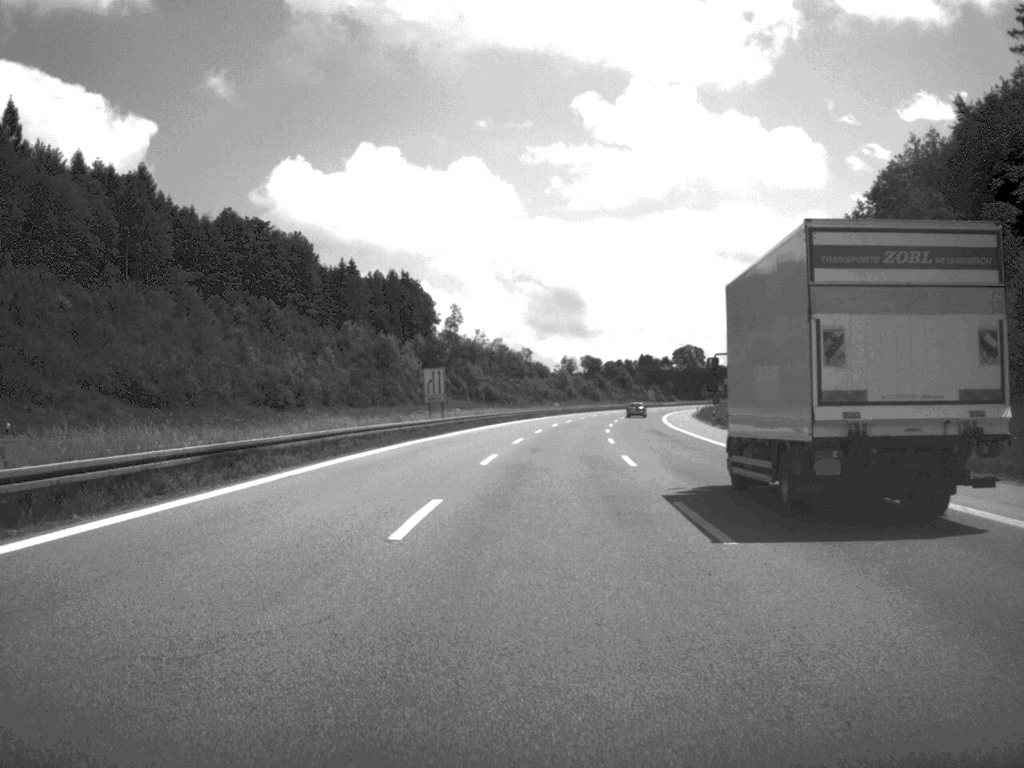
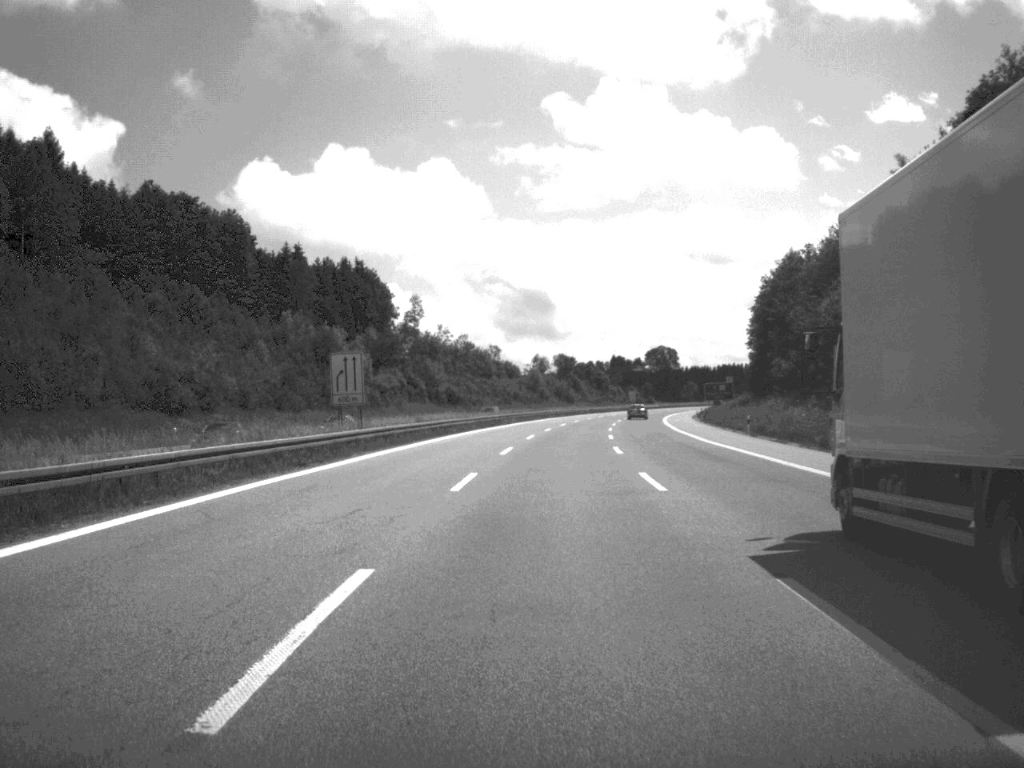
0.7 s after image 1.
(+0.3, +25.8) m; +1°
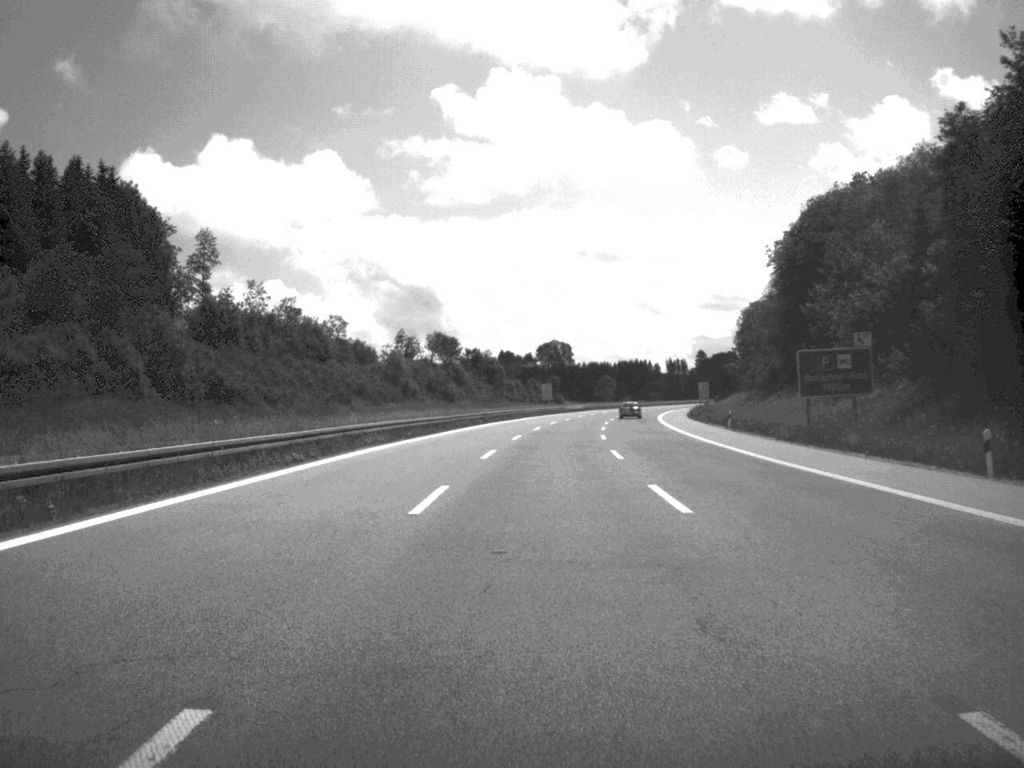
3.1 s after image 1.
(+3.9, +91.4) m; +5°
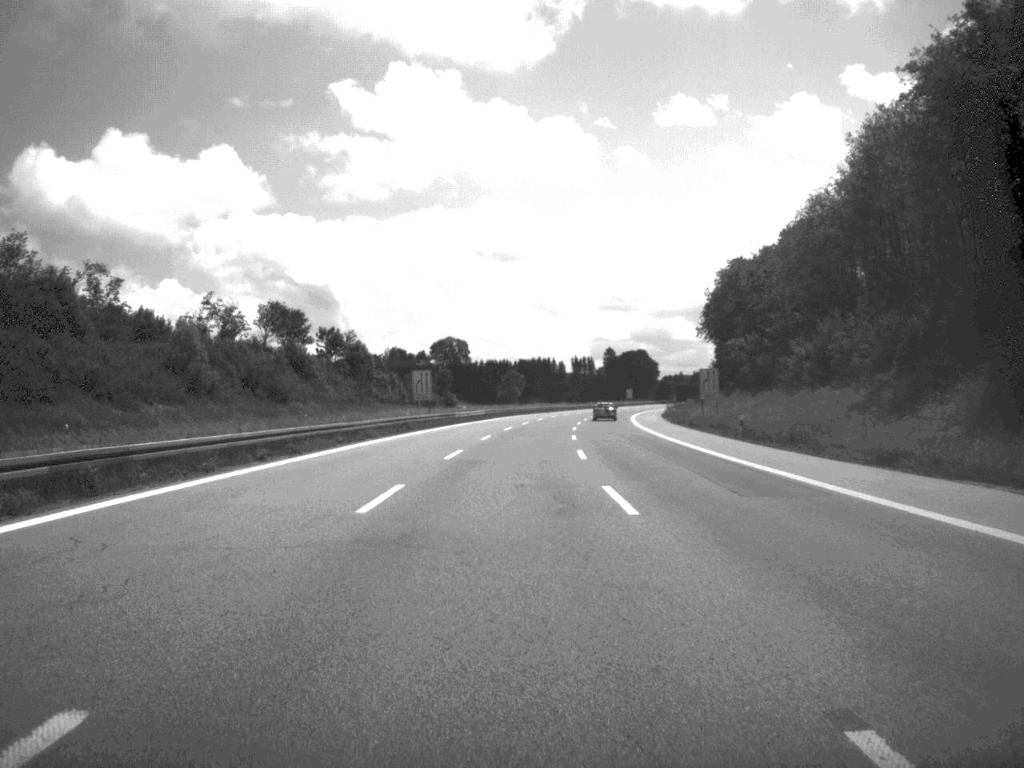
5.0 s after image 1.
(+2.5, +68.9) m; +4°
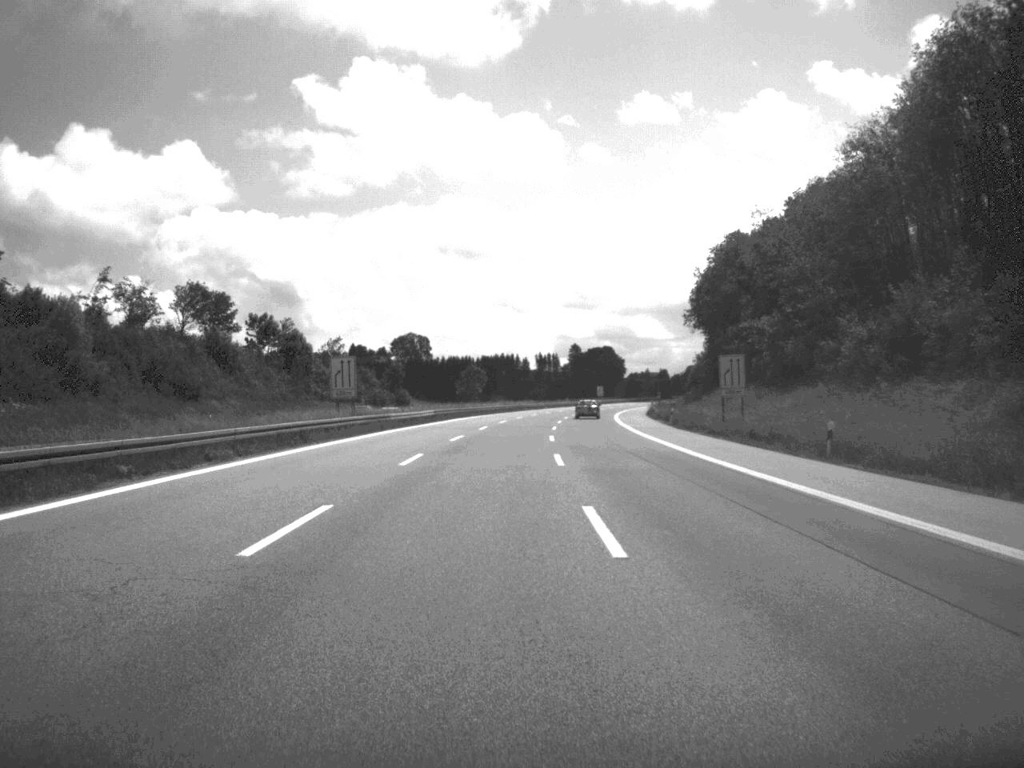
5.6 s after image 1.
(+0.3, +21.9) m; +2°
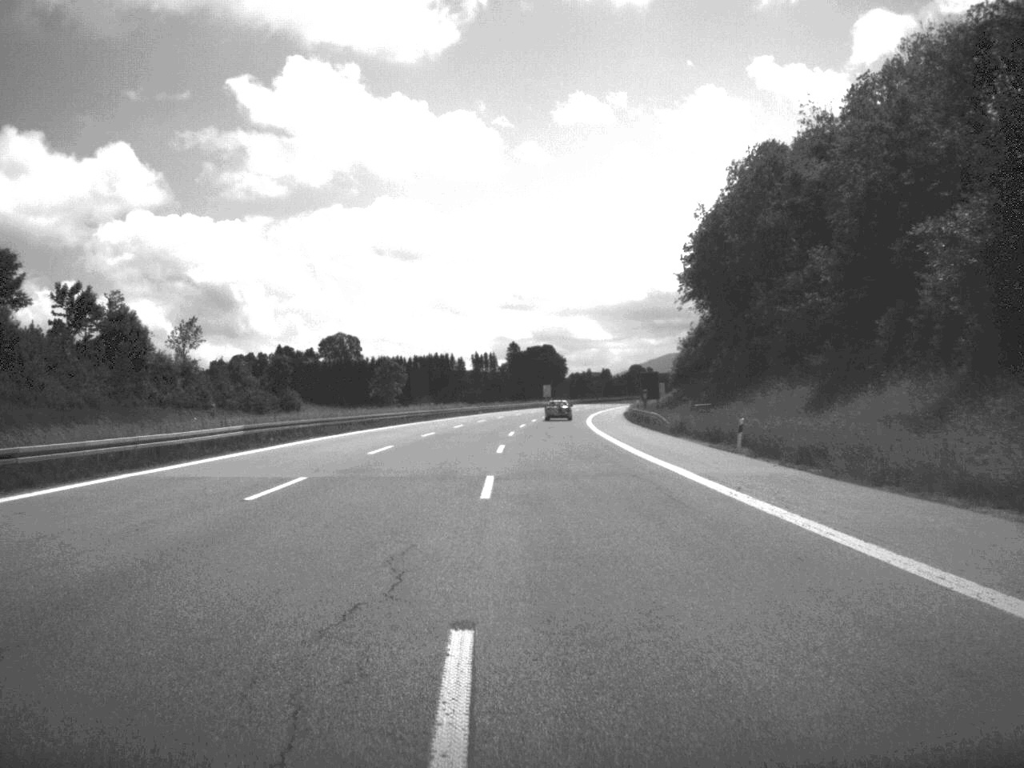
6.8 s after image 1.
(+1.1, +44.6) m; +3°
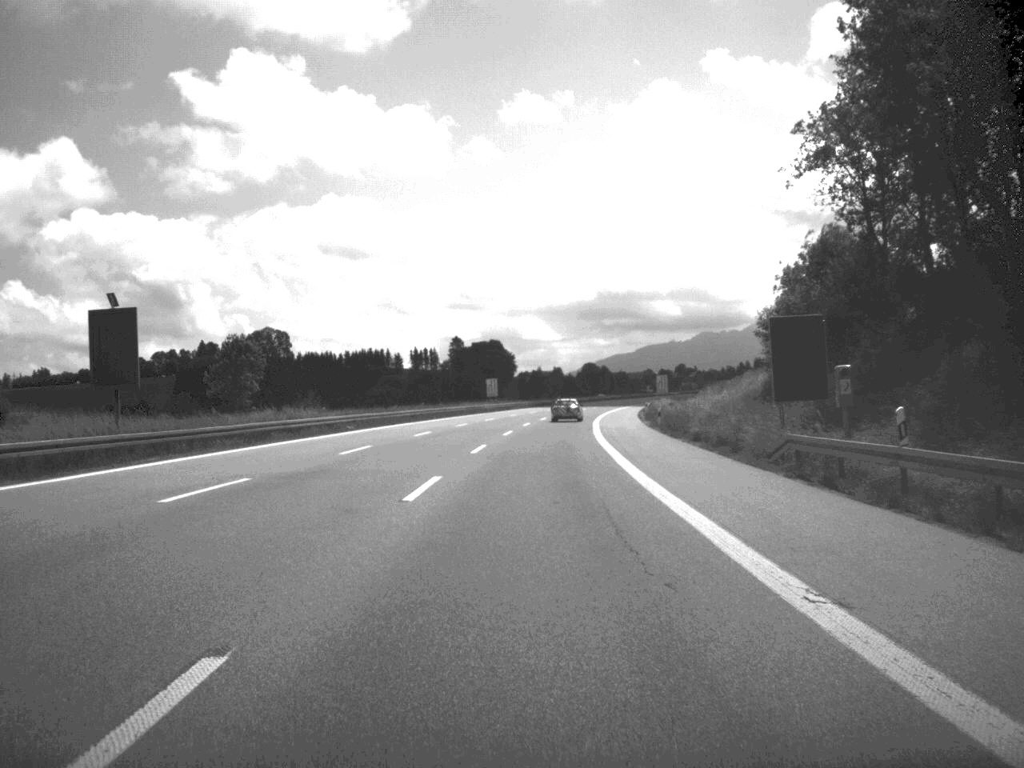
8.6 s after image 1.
(+1.3, +69.5) m; +2°
